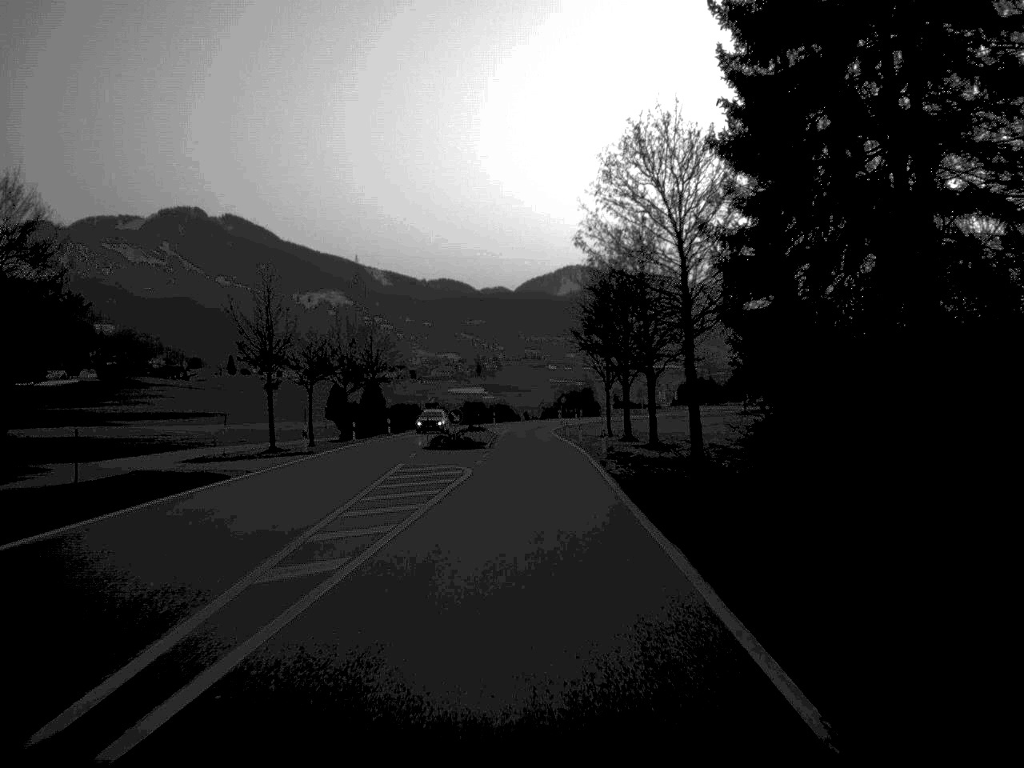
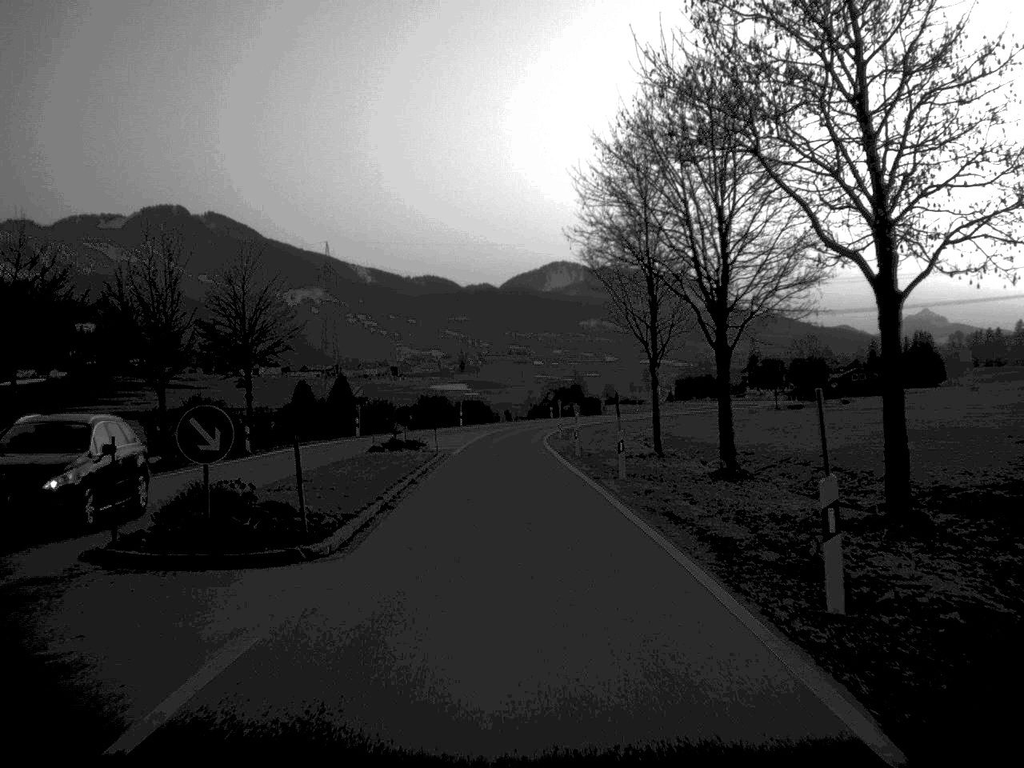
(+0.3, +36.3) m; +1°
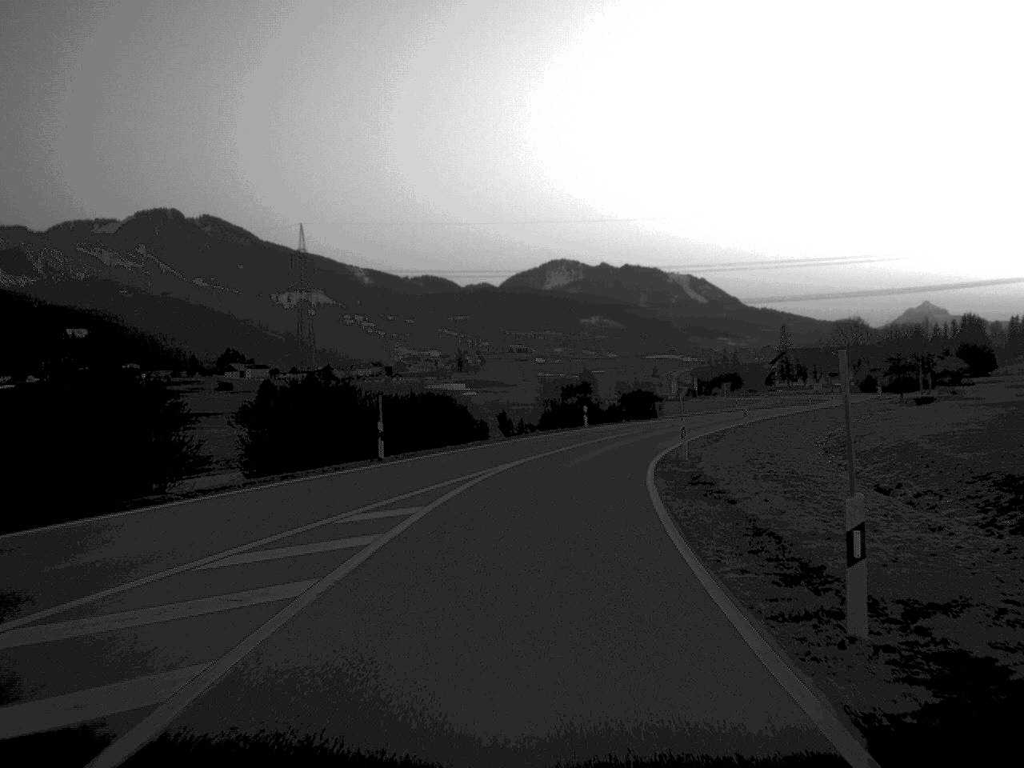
(-0.5, +53.2) m; 0°
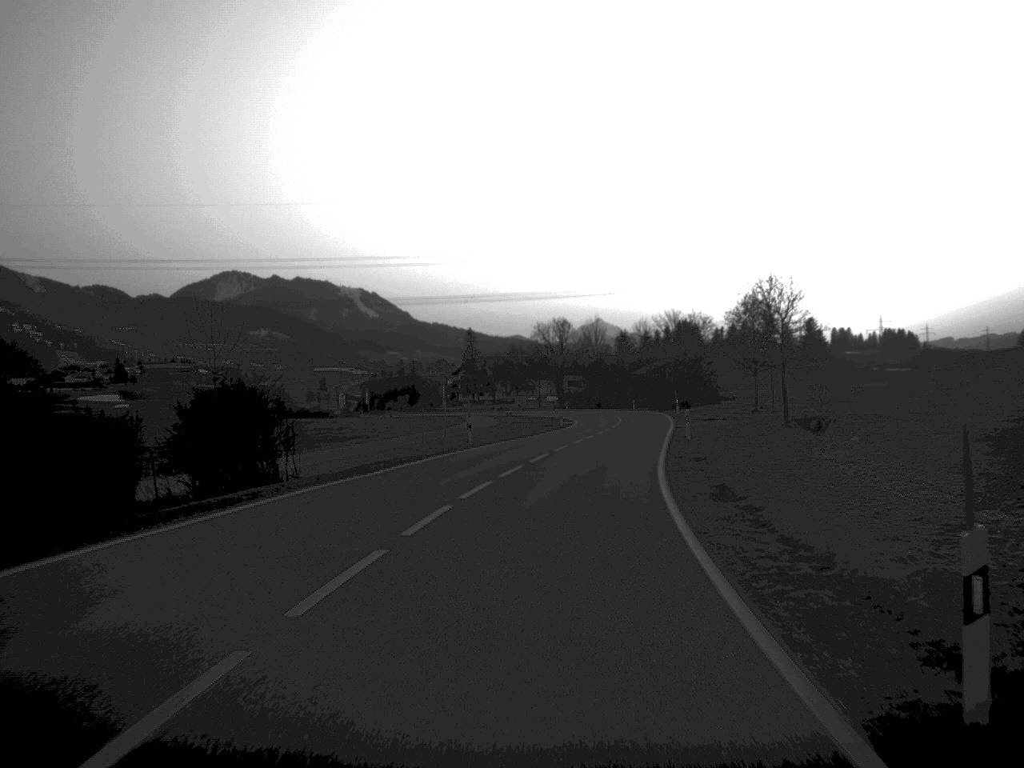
(+6.9, +55.5) m; +15°
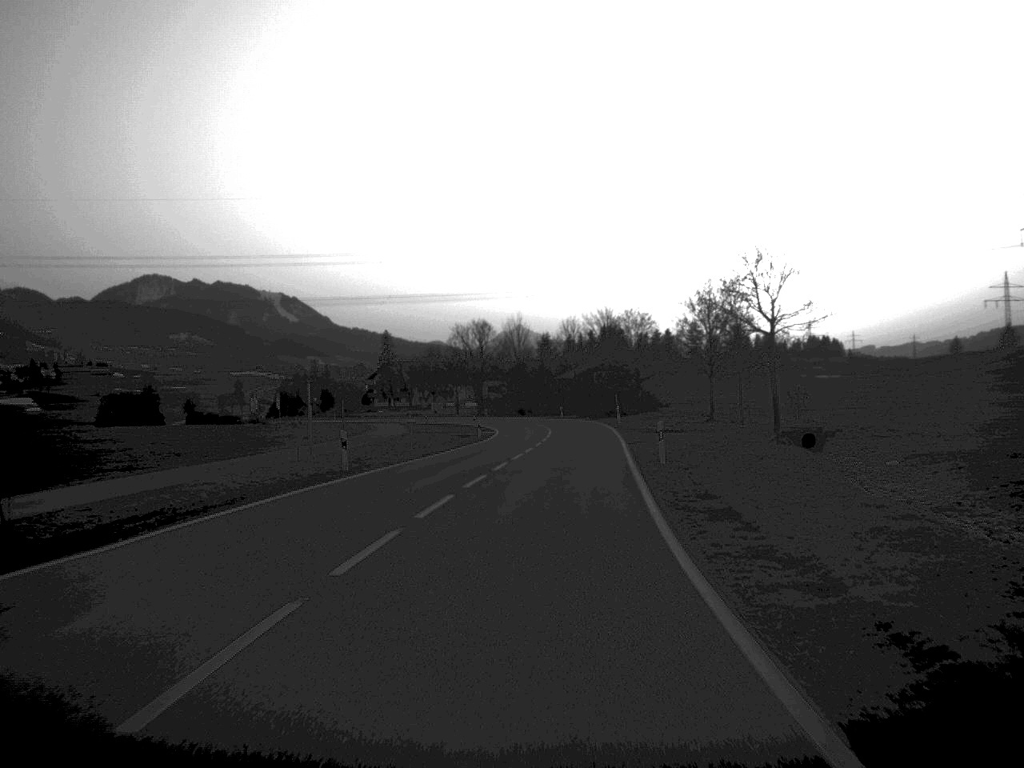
(+0.5, +14.3) m; +4°
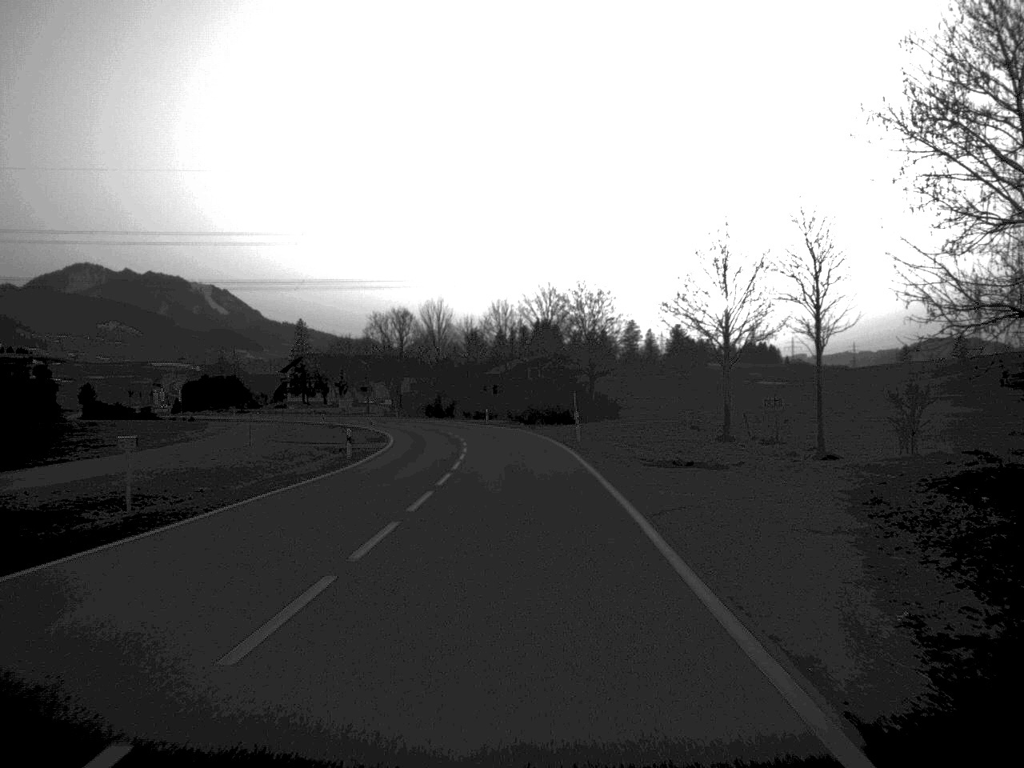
(+0.9, +28.3) m; +3°
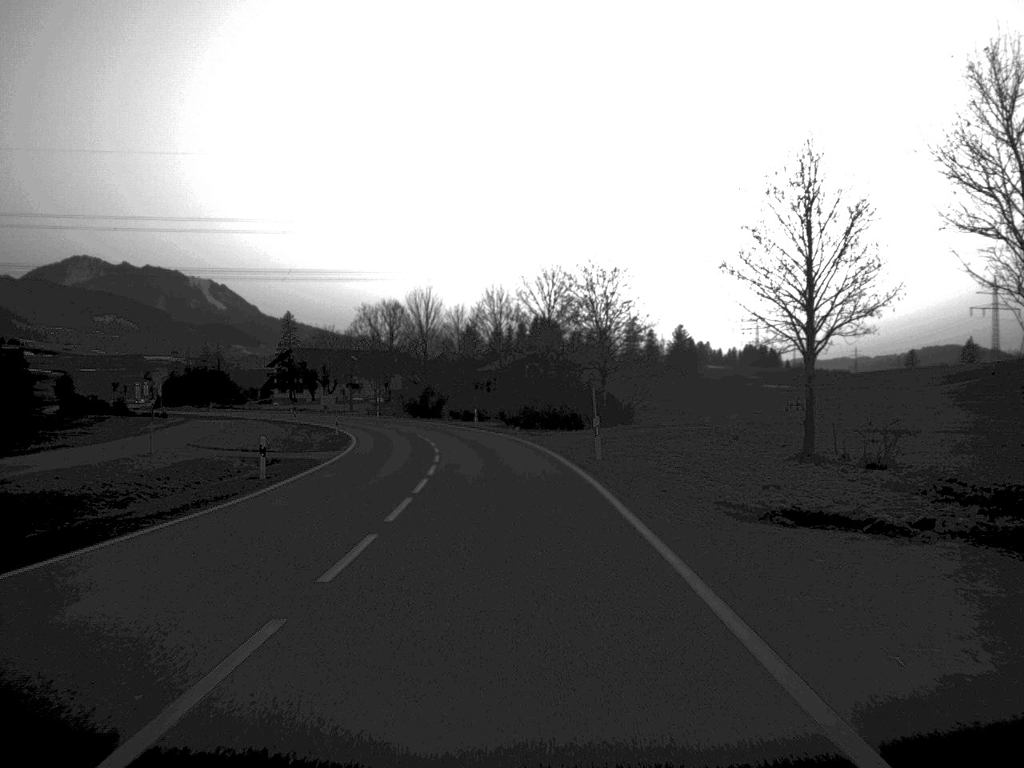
(0.0, +14.0) m; 0°
